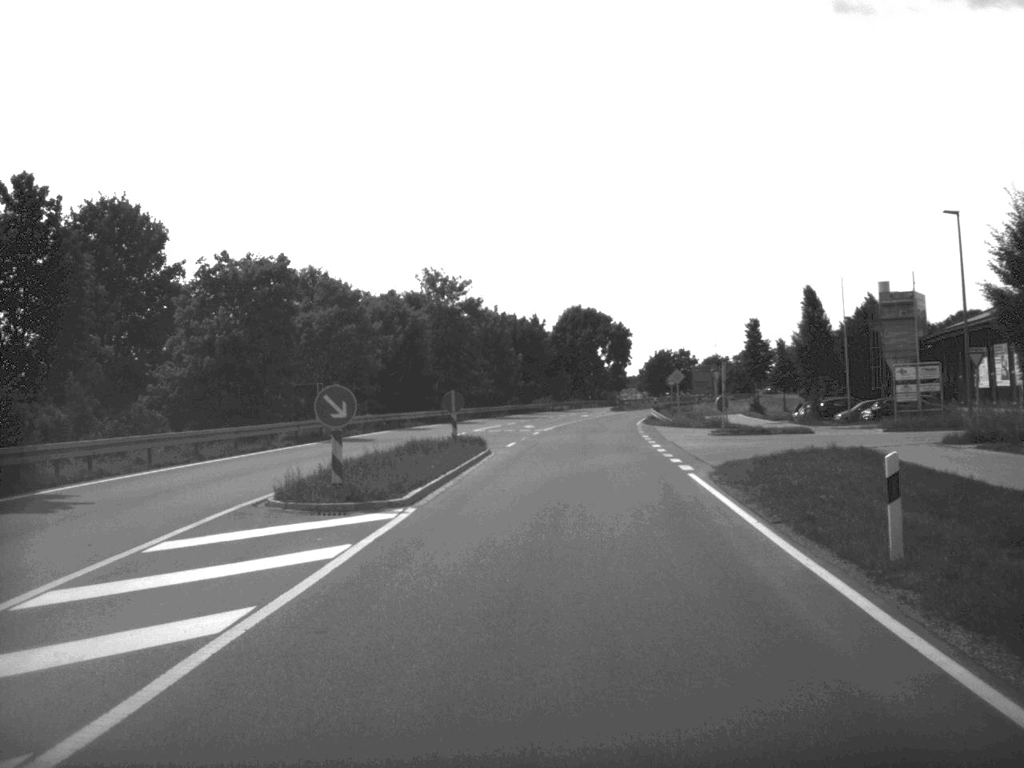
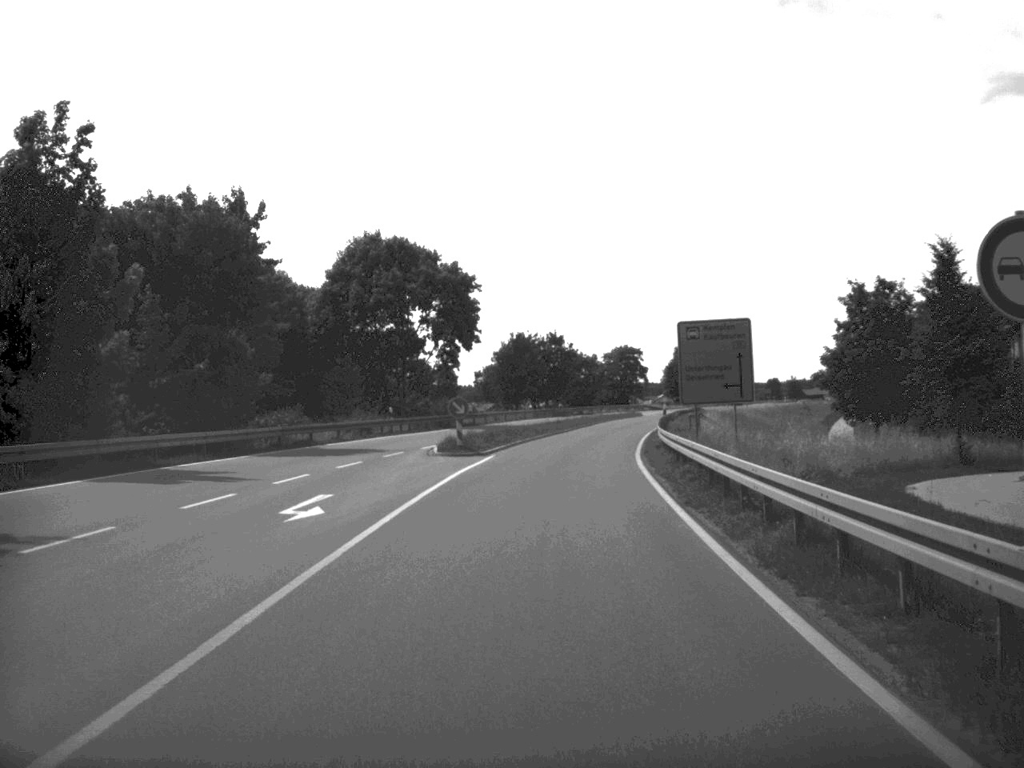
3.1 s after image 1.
(+4.8, +75.7) m; +8°
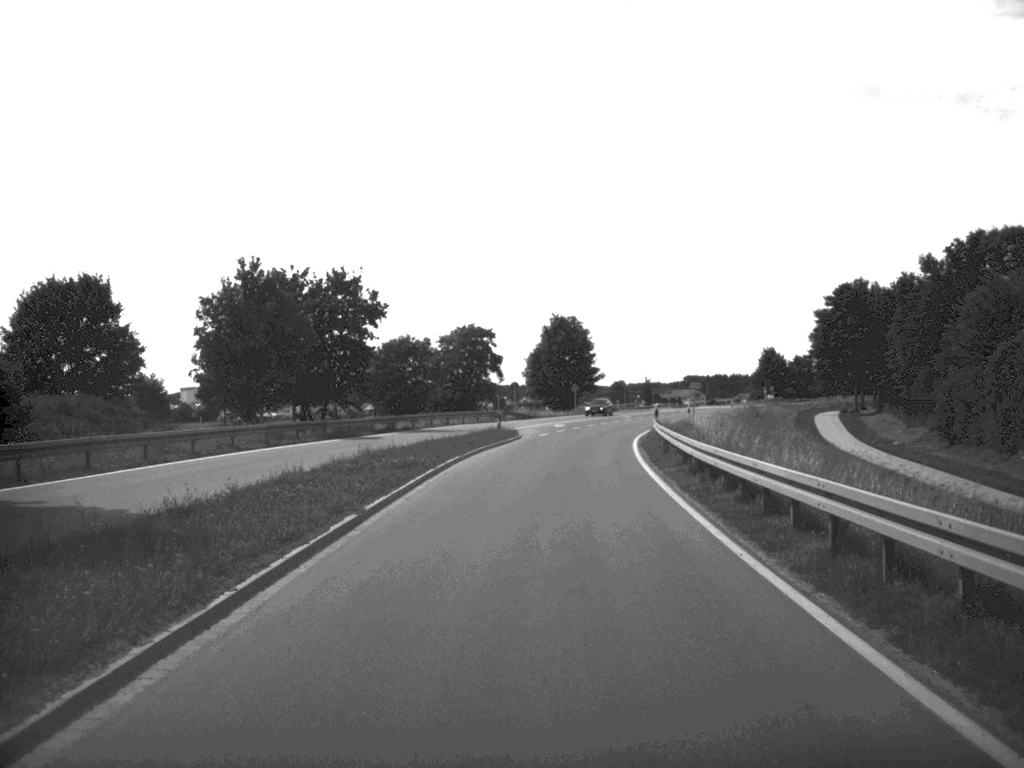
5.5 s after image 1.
(+3.9, +61.8) m; +7°
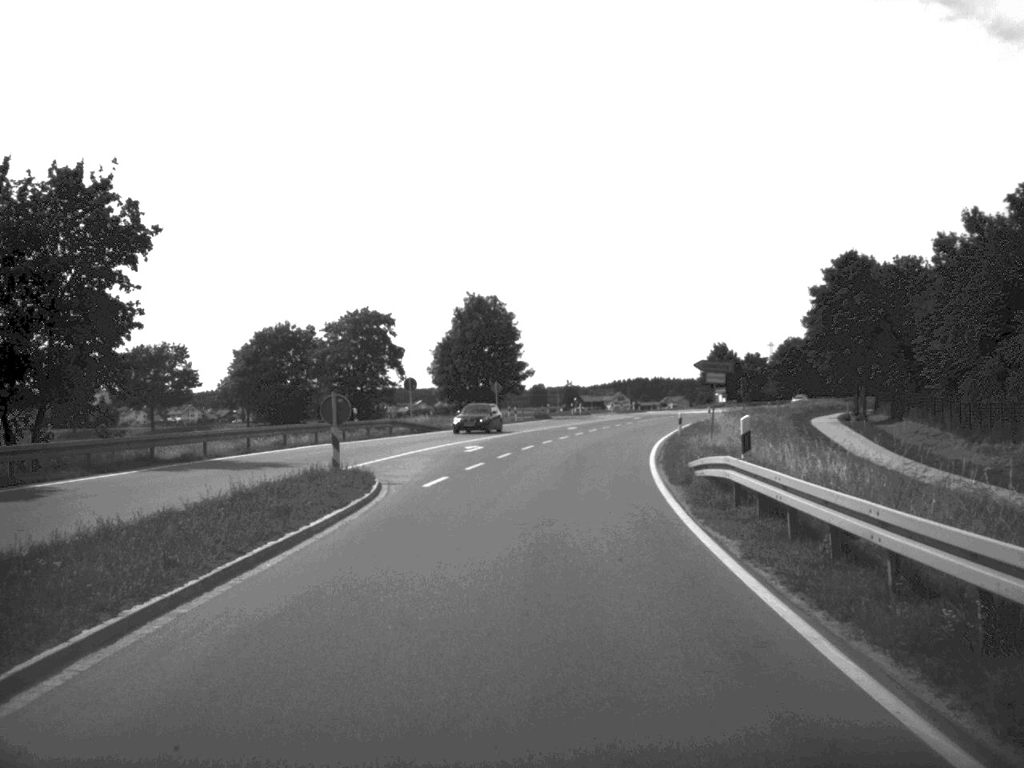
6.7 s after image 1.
(+0.9, +30.6) m; +4°
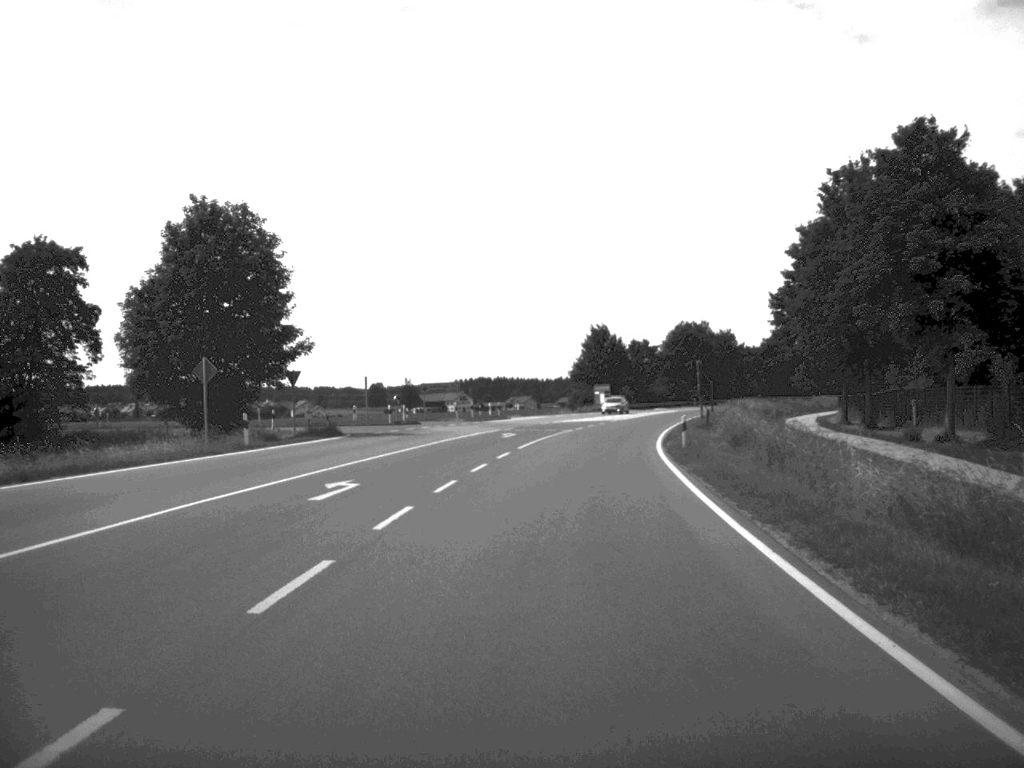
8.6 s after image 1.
(+3.0, +48.9) m; +7°
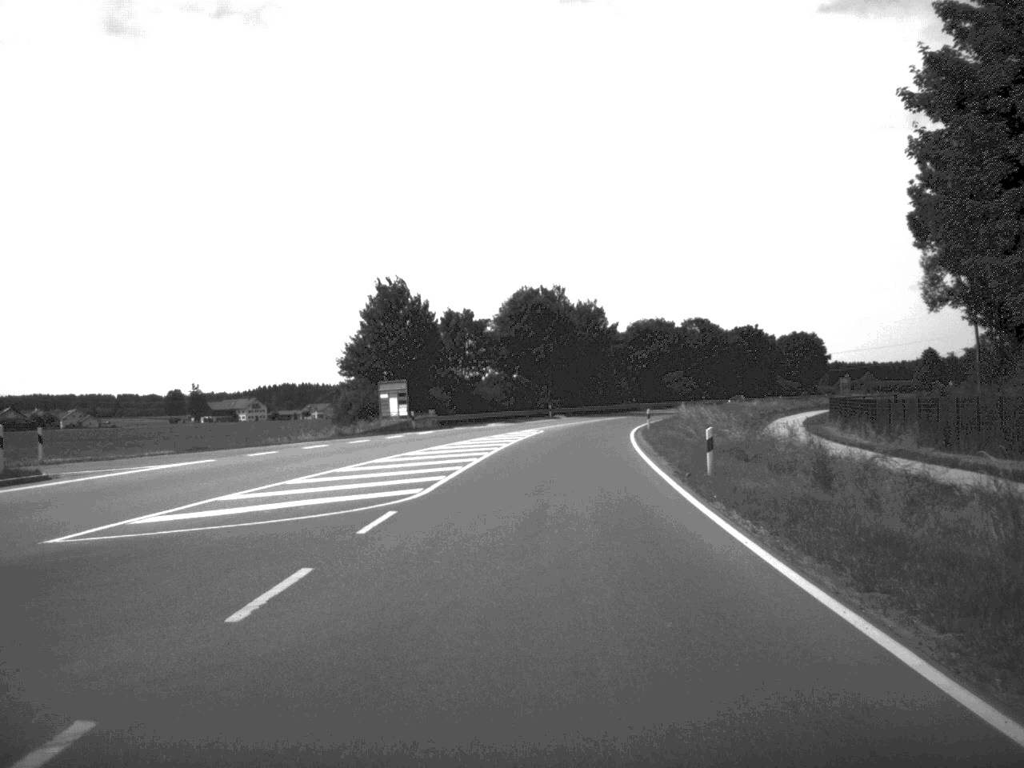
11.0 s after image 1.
(+4.8, +62.7) m; +8°
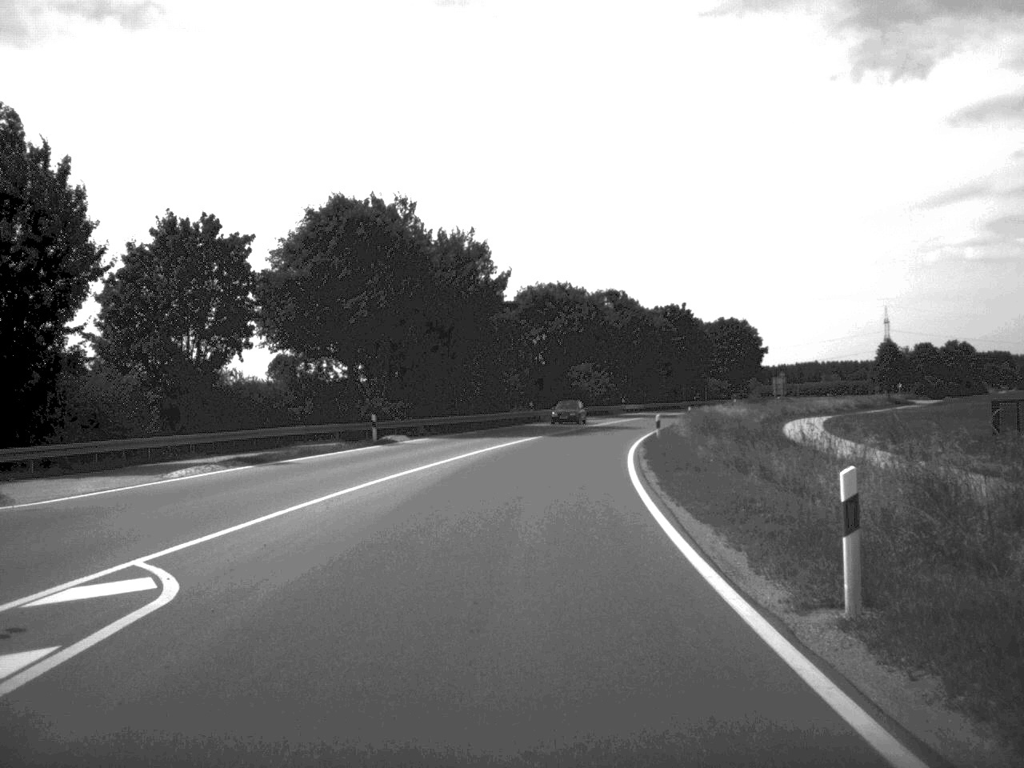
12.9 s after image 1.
(+2.6, +51.7) m; +6°
